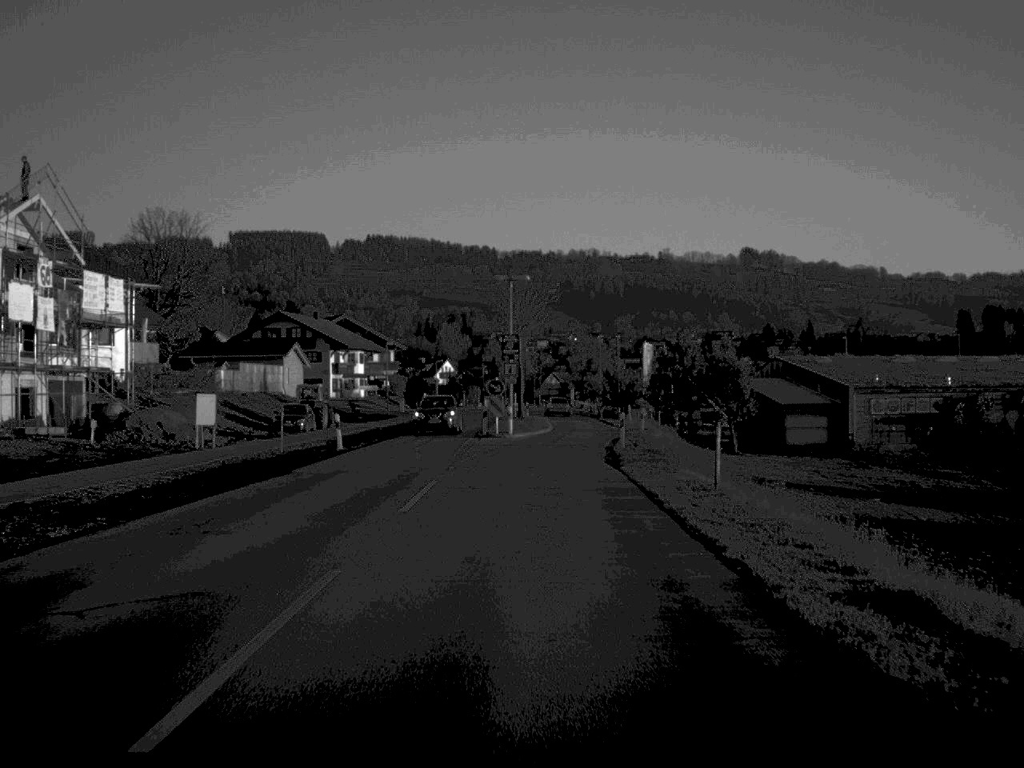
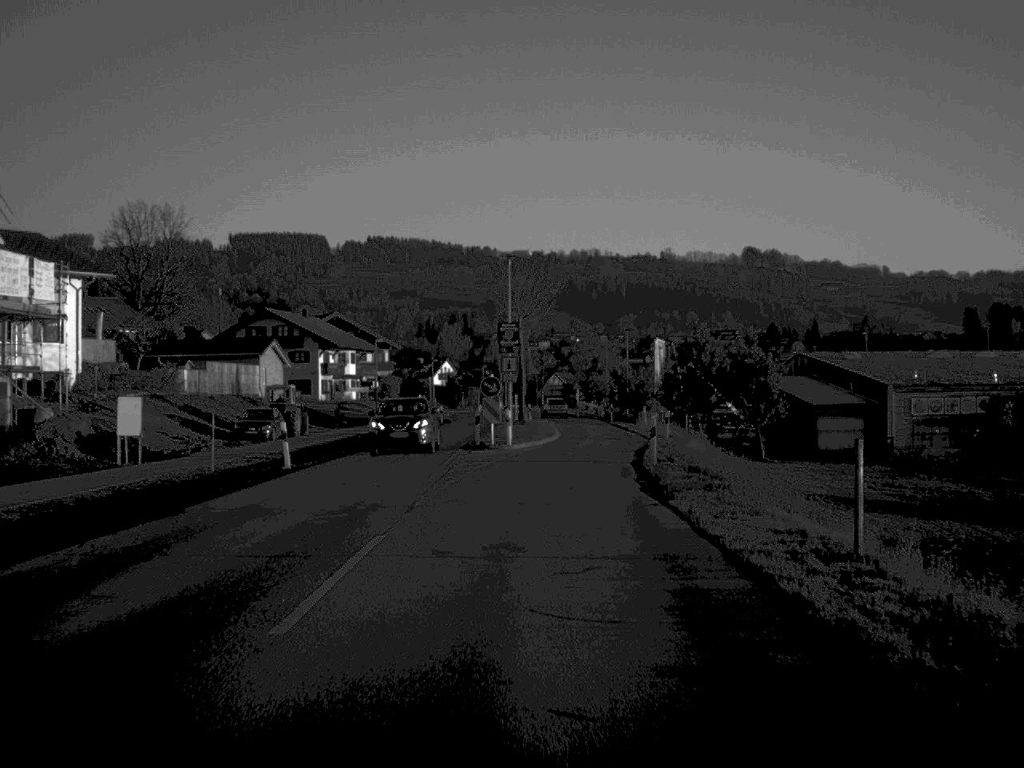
(0.0, +8.9) m; 0°
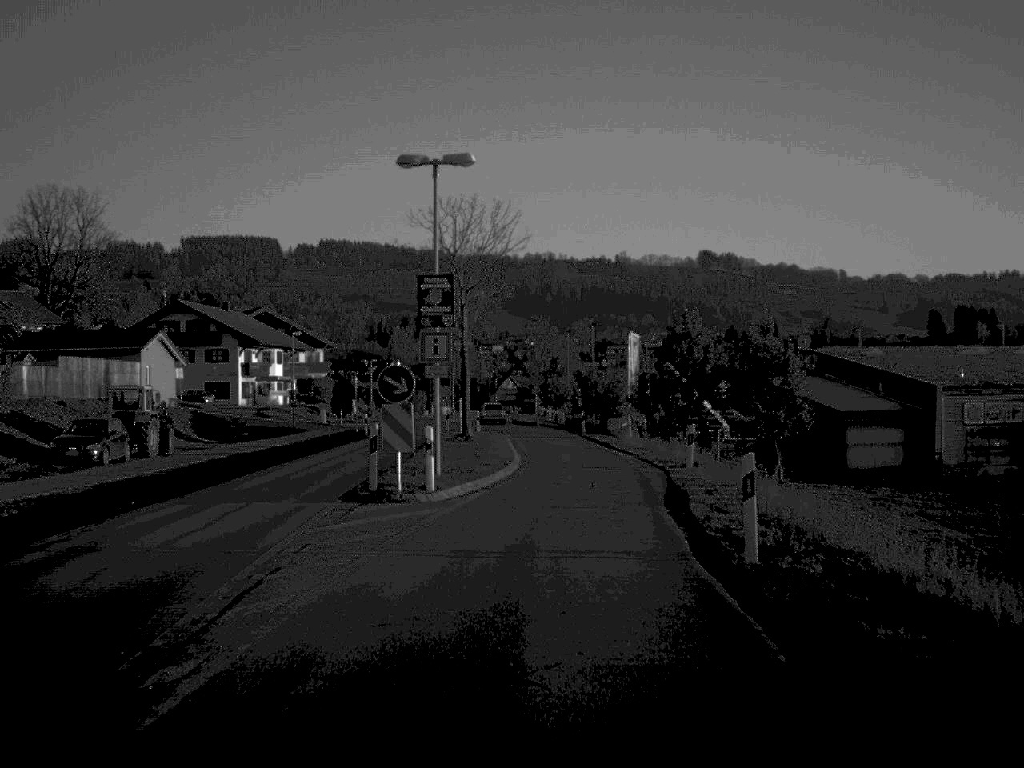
(+0.3, +17.1) m; +2°
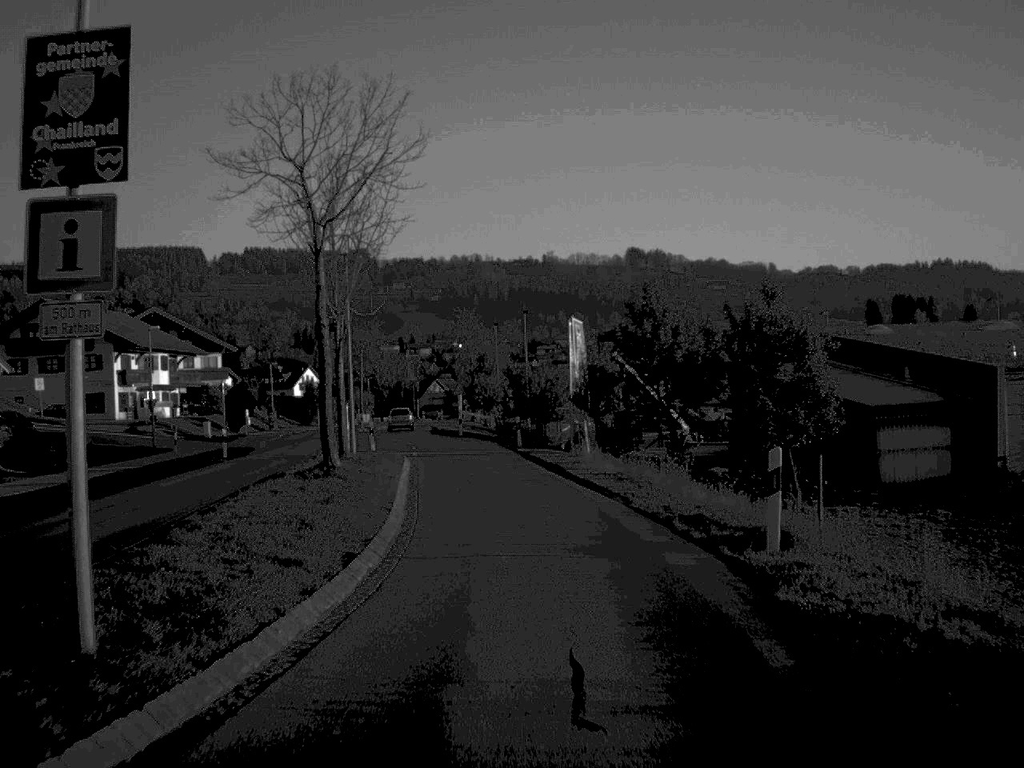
(+0.5, +16.5) m; +3°
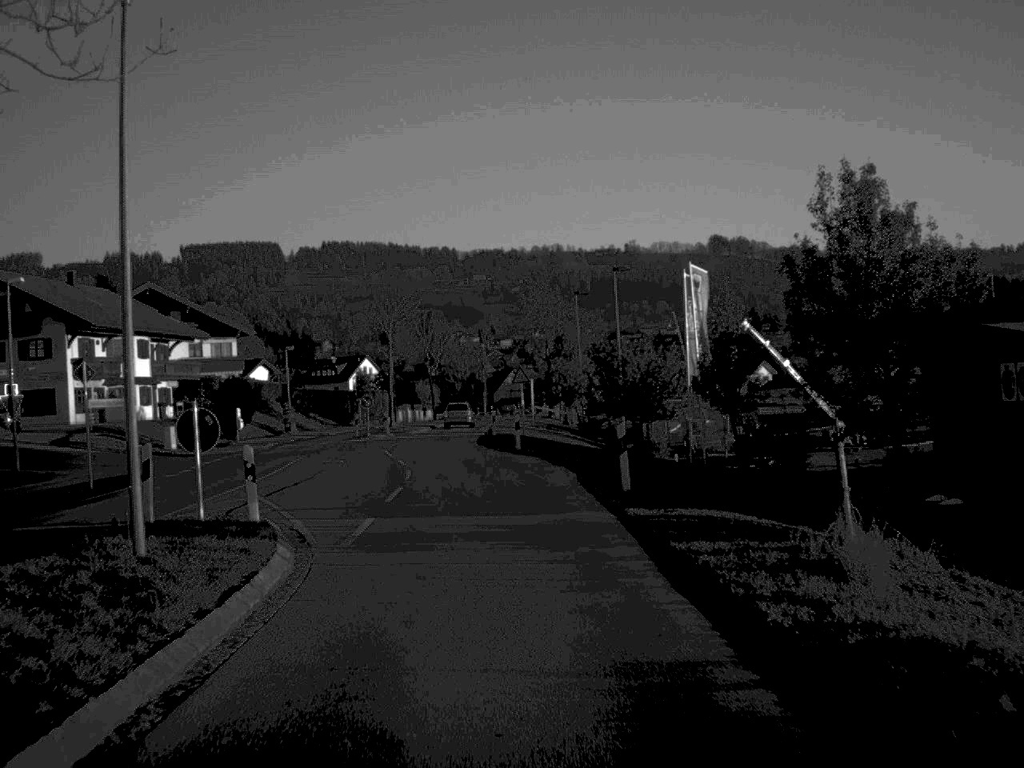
(-0.5, +25.5) m; -4°
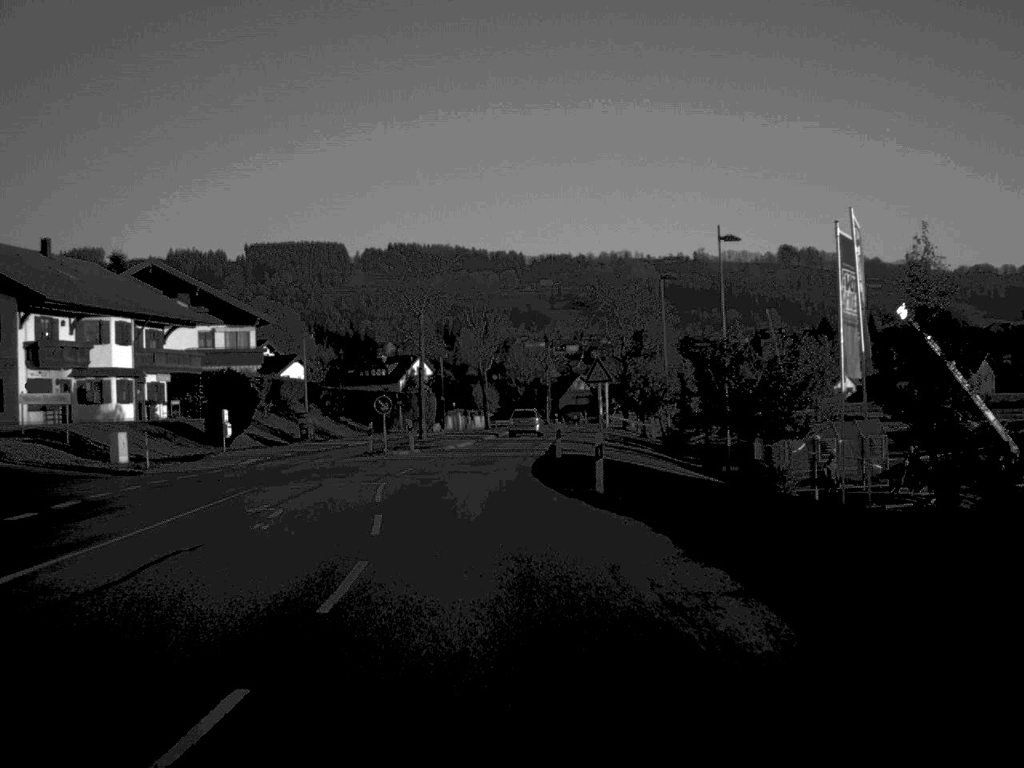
(-0.4, +16.4) m; -3°
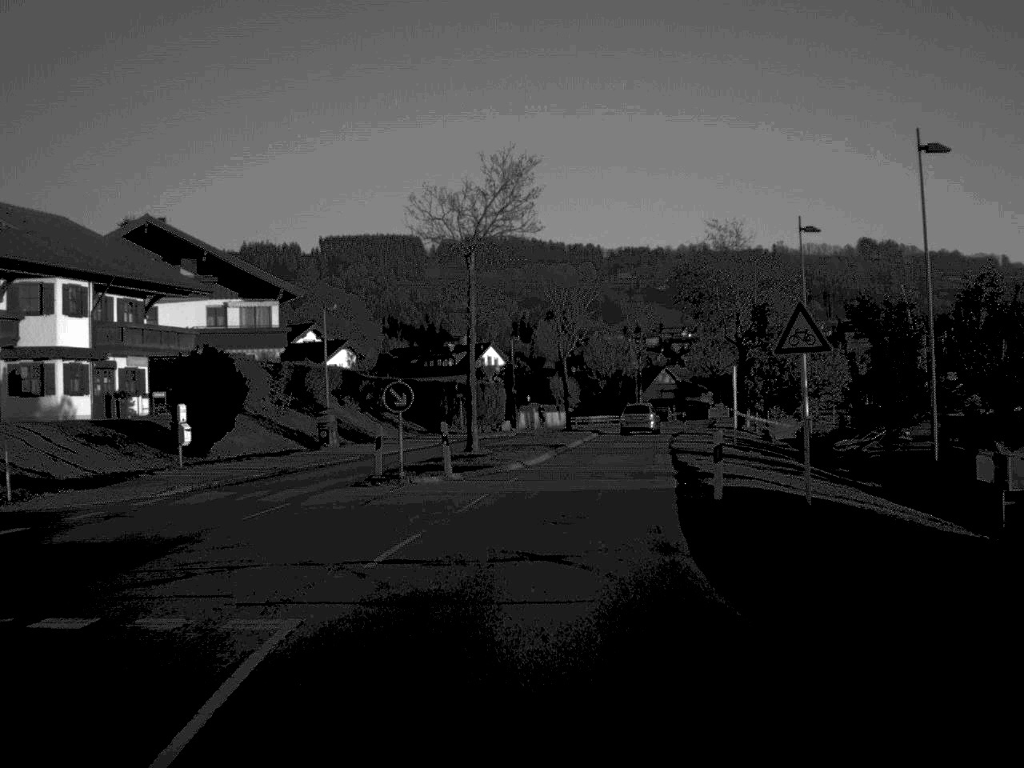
(-0.7, +17.9) m; -3°
